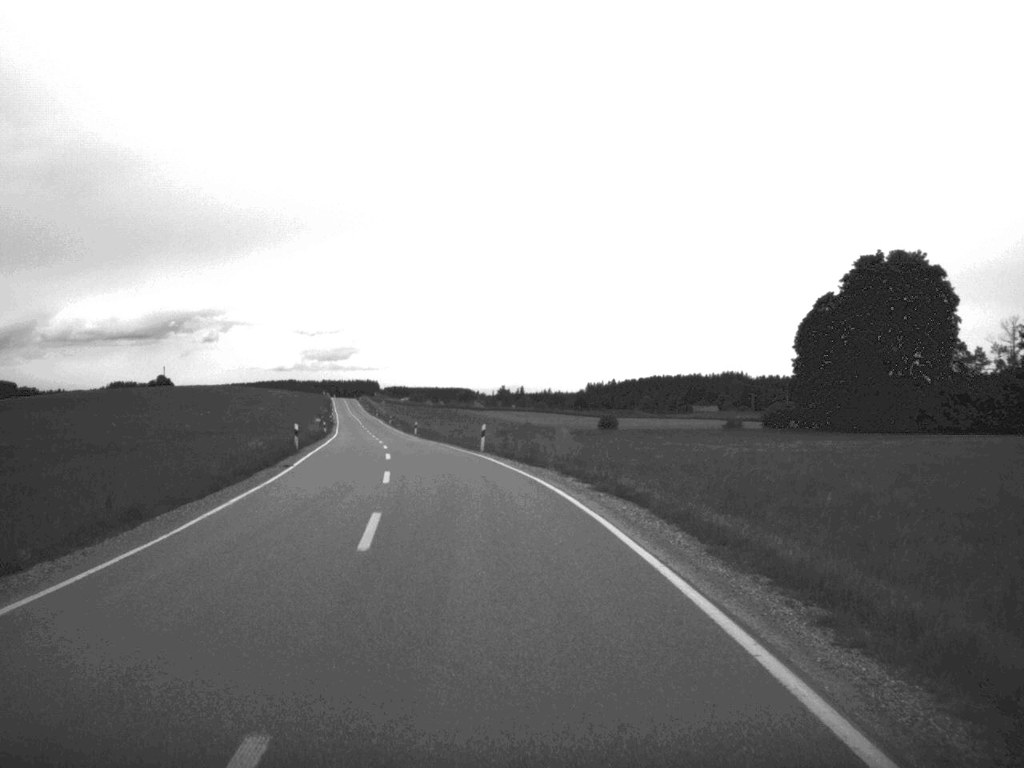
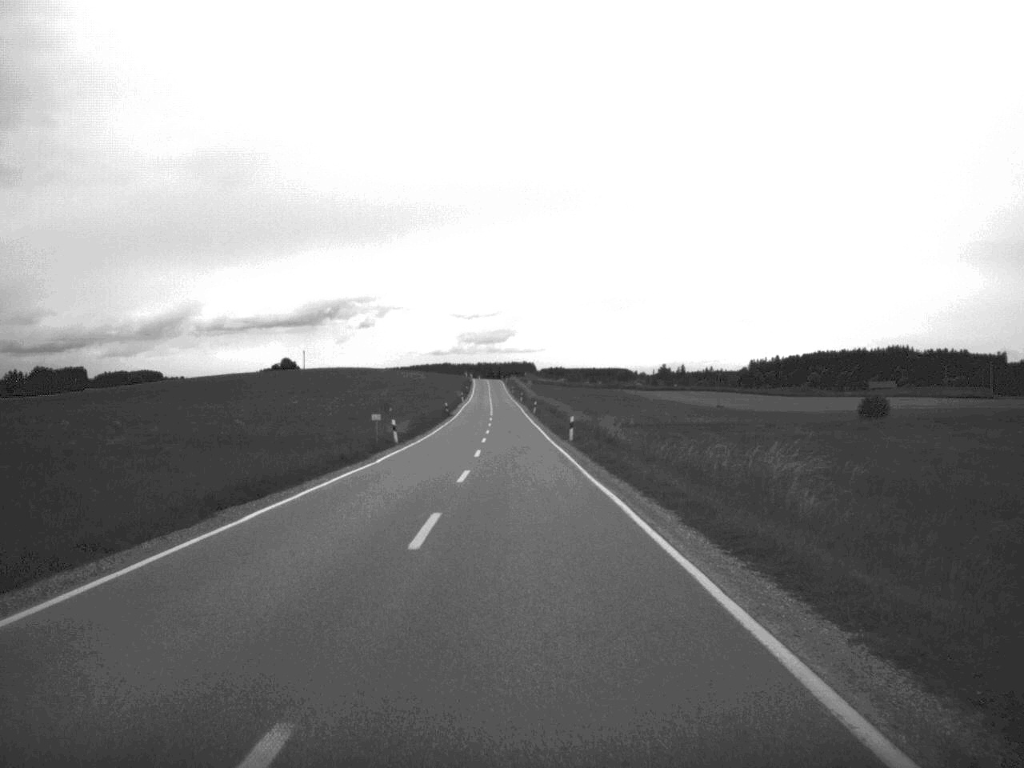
(-3.8, +46.8) m; -7°
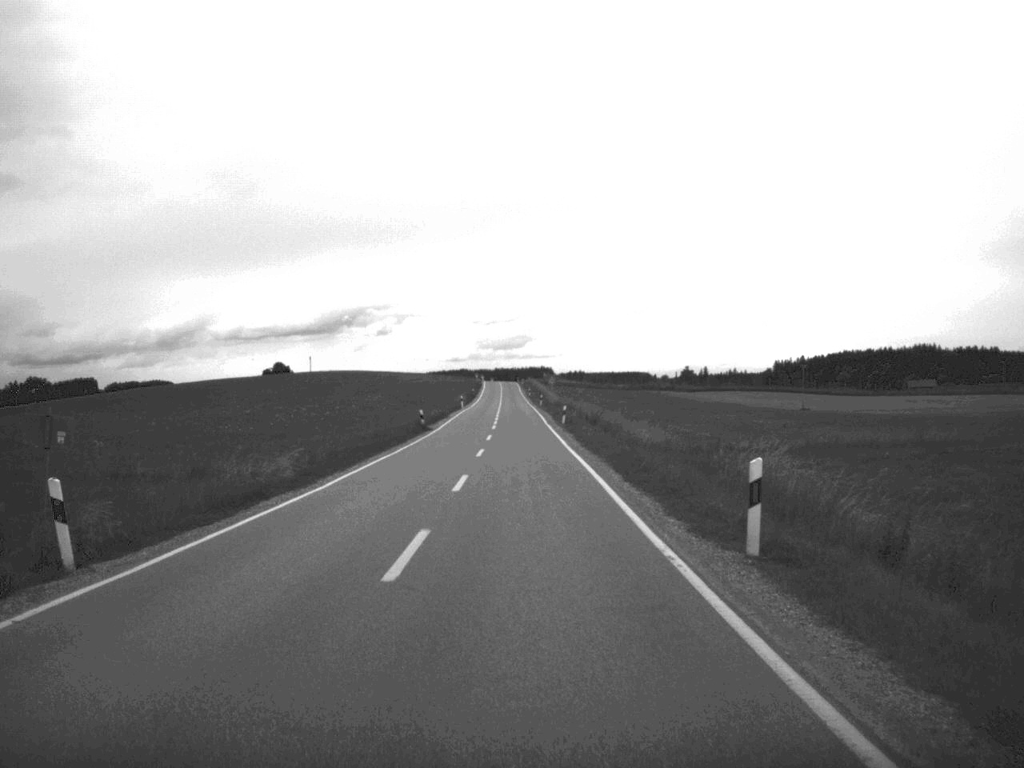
(-0.3, +37.5) m; -1°
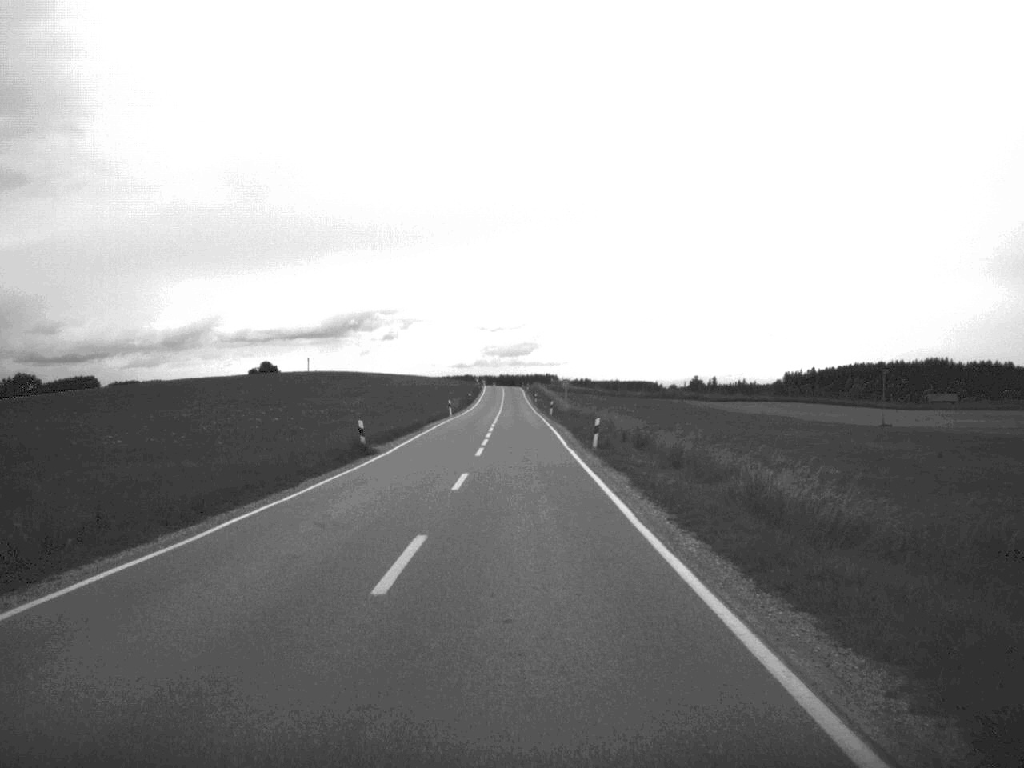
(-0.1, +24.2) m; 0°
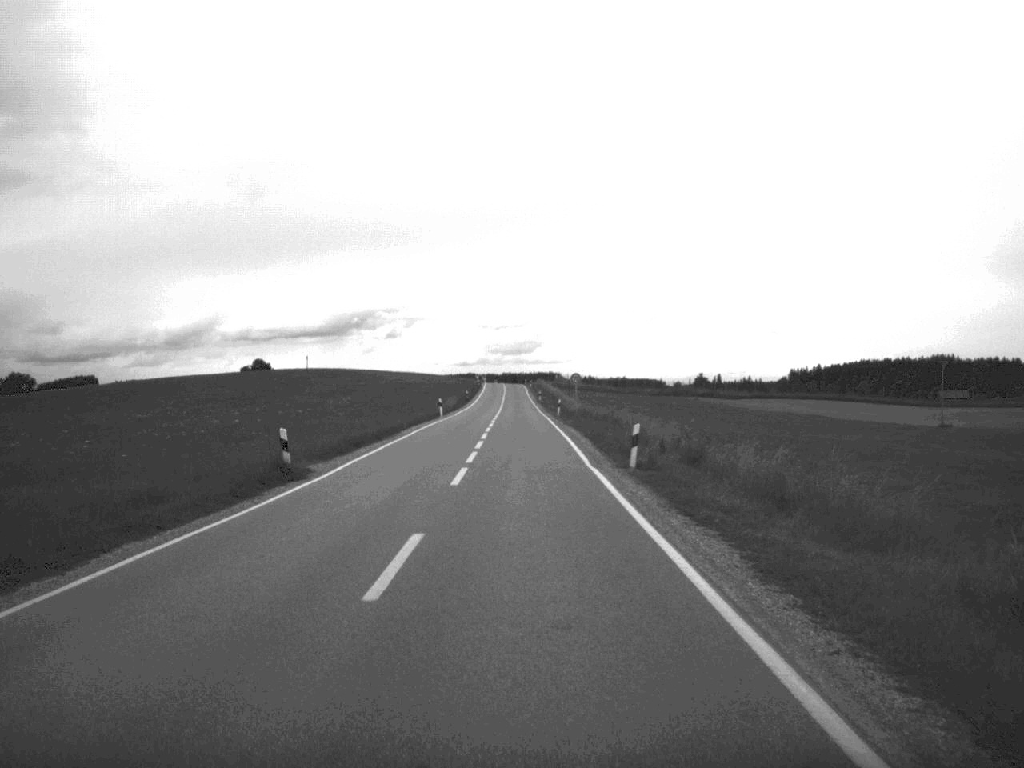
(0.0, +12.3) m; 0°
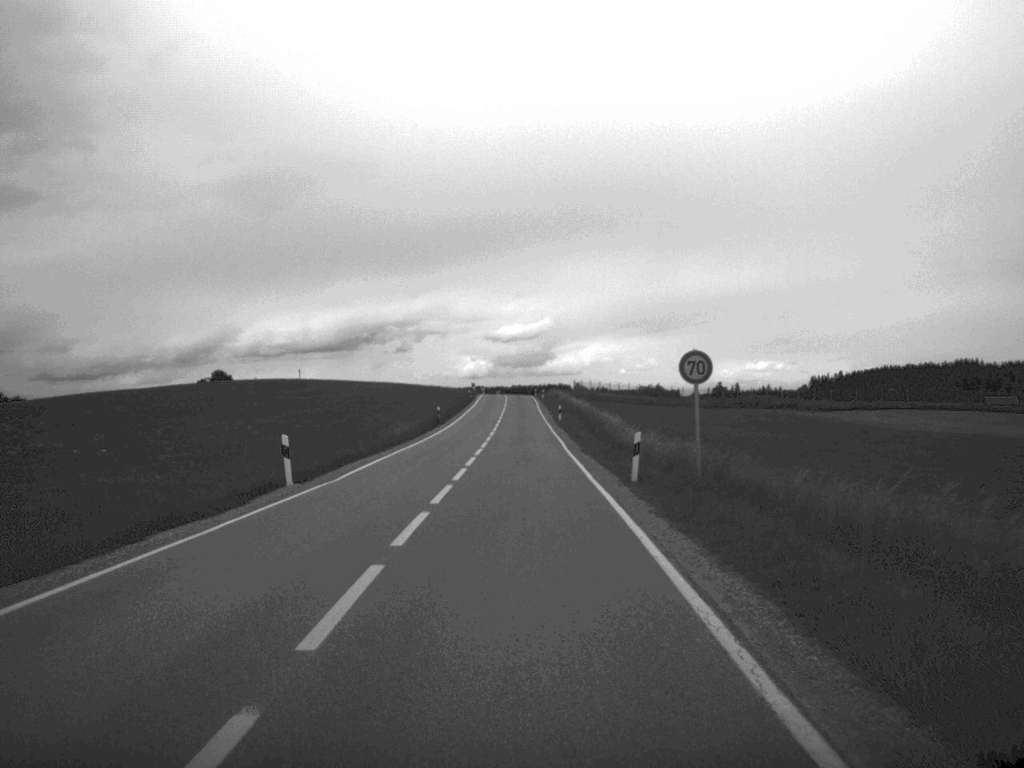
(-0.1, +49.2) m; -1°
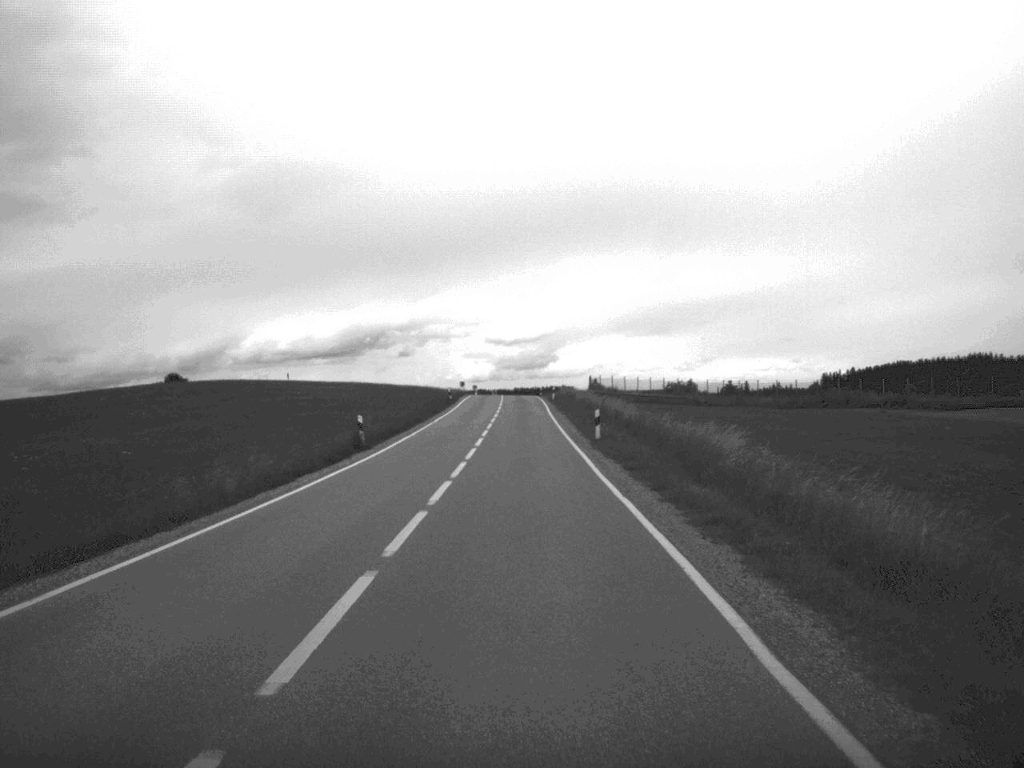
(-0.1, +36.3) m; 0°
